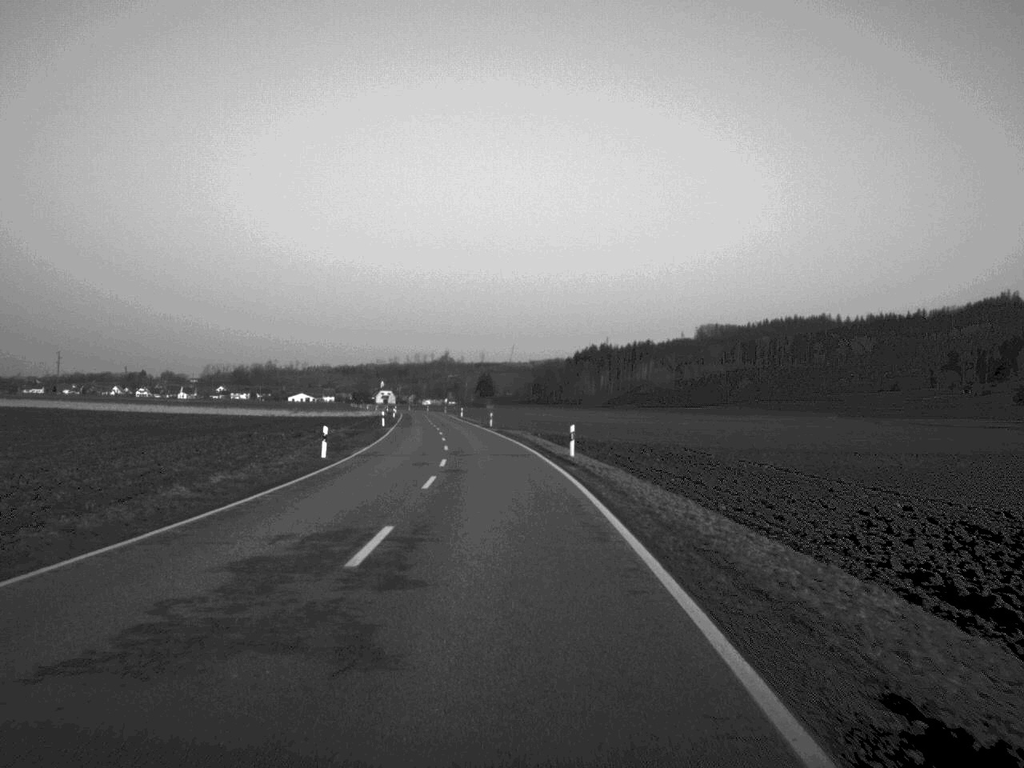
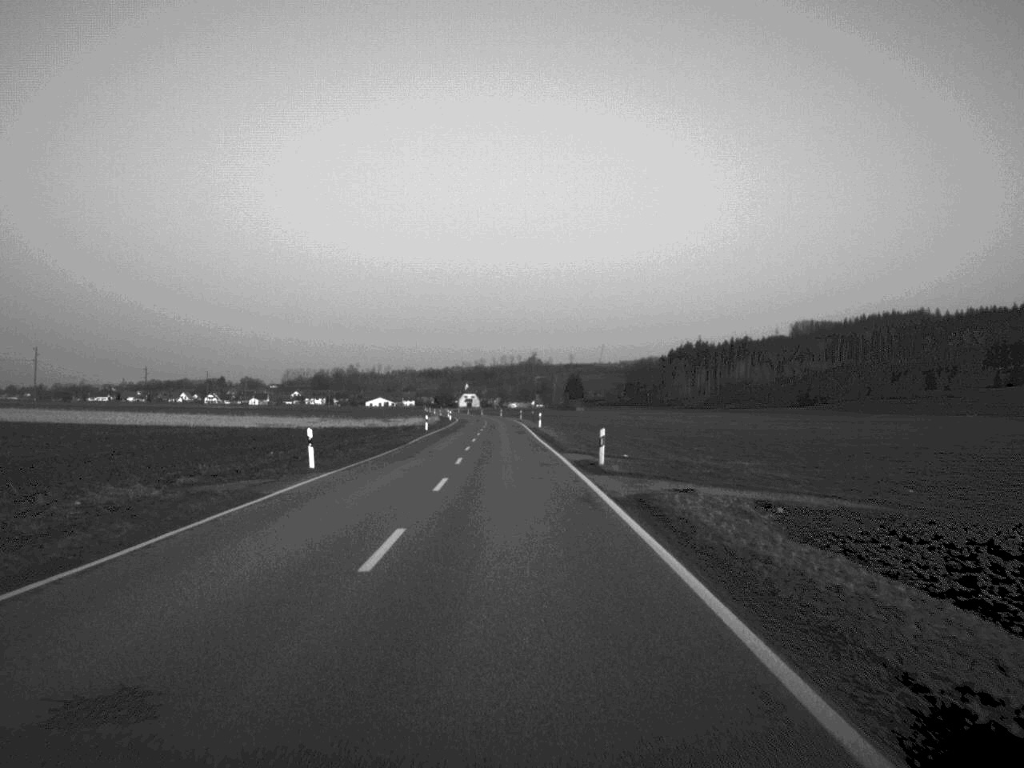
(-2.0, +55.0) m; -4°
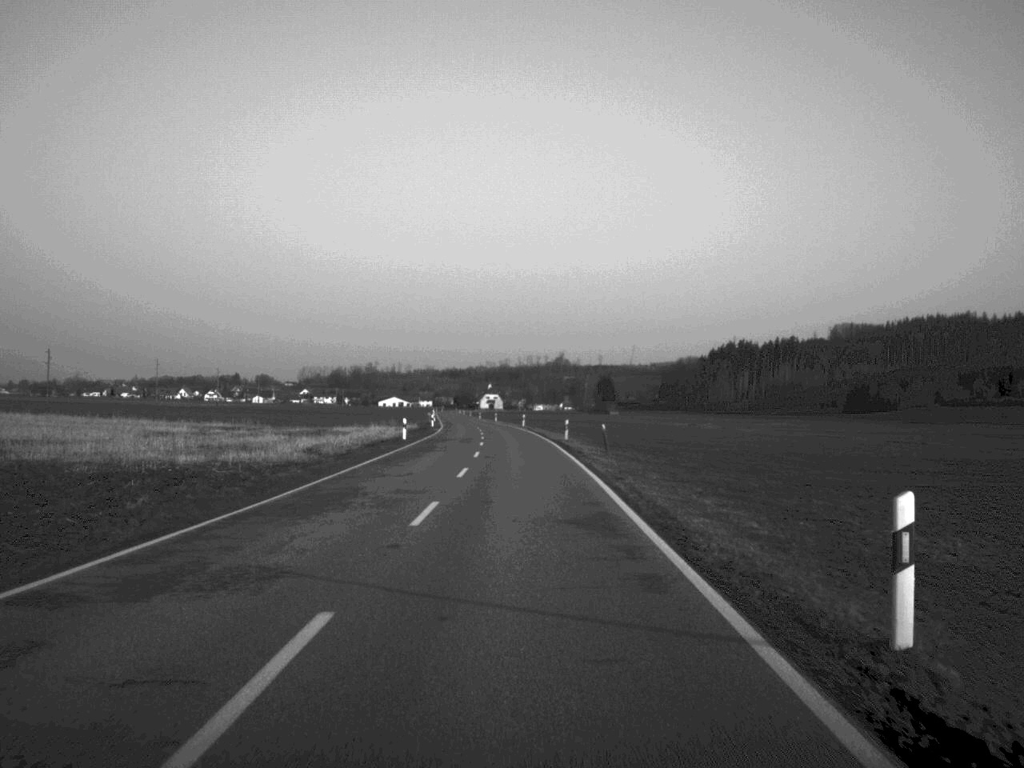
(-1.1, +74.3) m; -1°
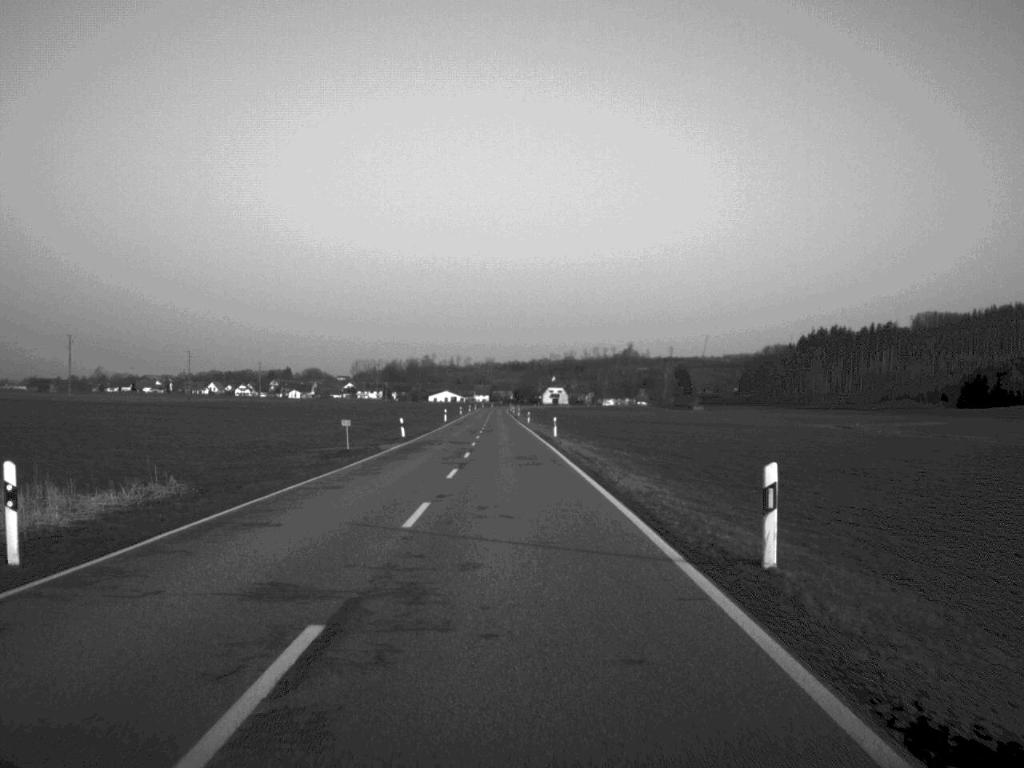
(-1.8, +90.4) m; -3°
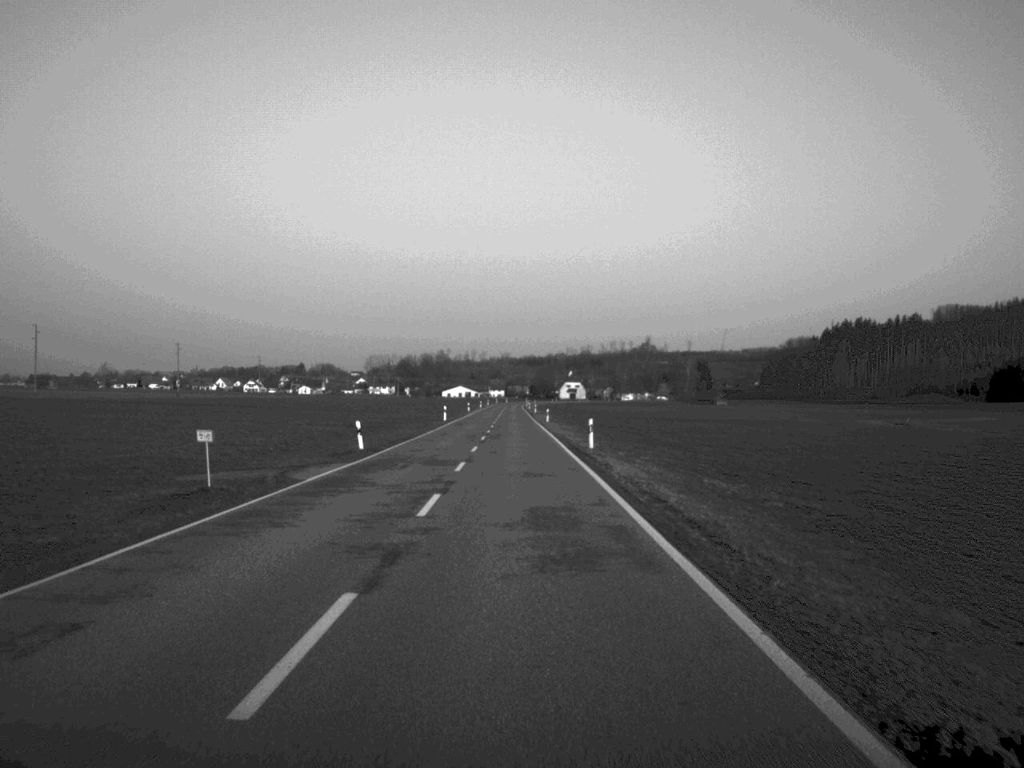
(-0.1, +21.0) m; -1°
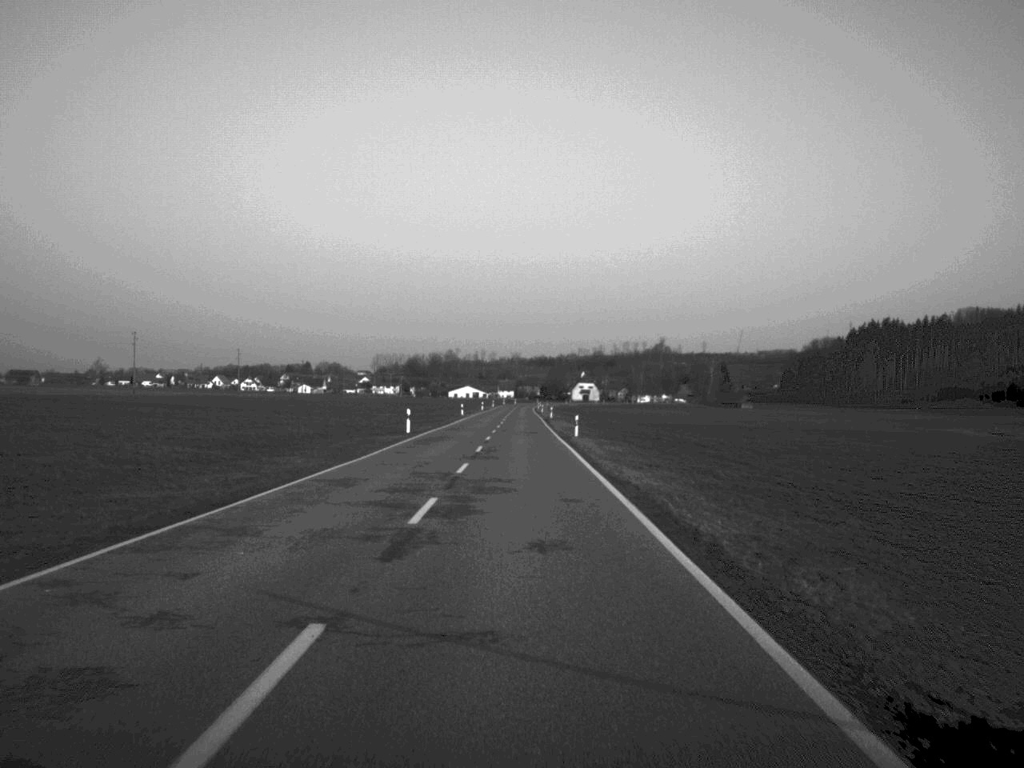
(-0.2, +35.3) m; 0°
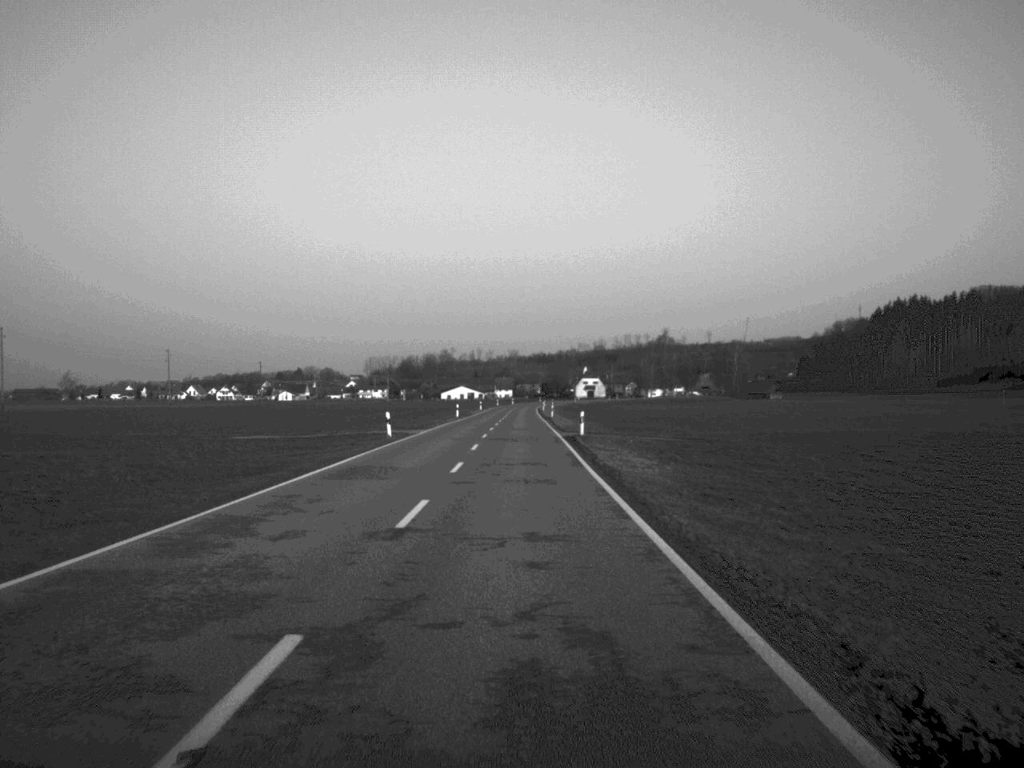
(0.0, +56.5) m; 0°
